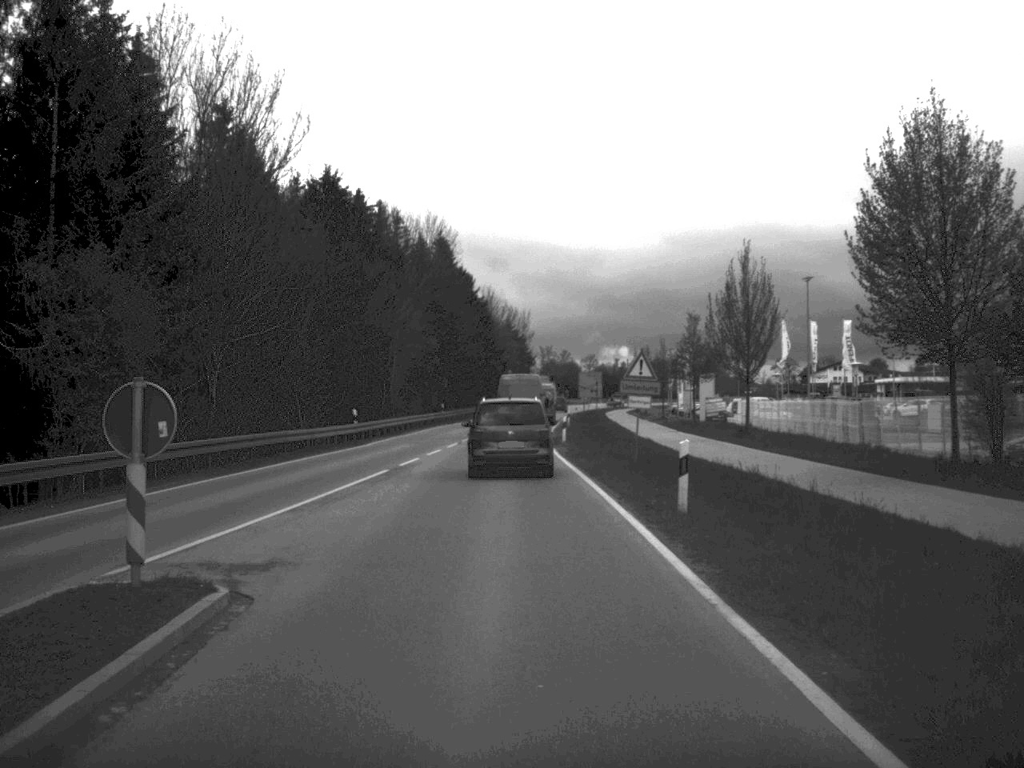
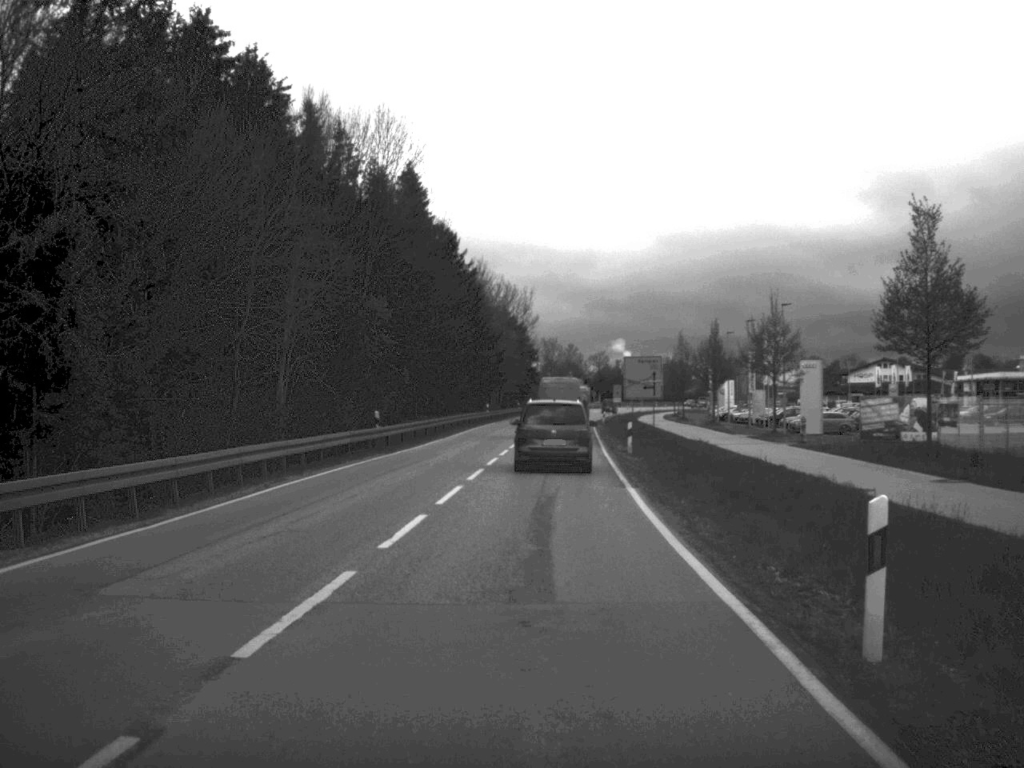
(-0.7, +41.3) m; 0°
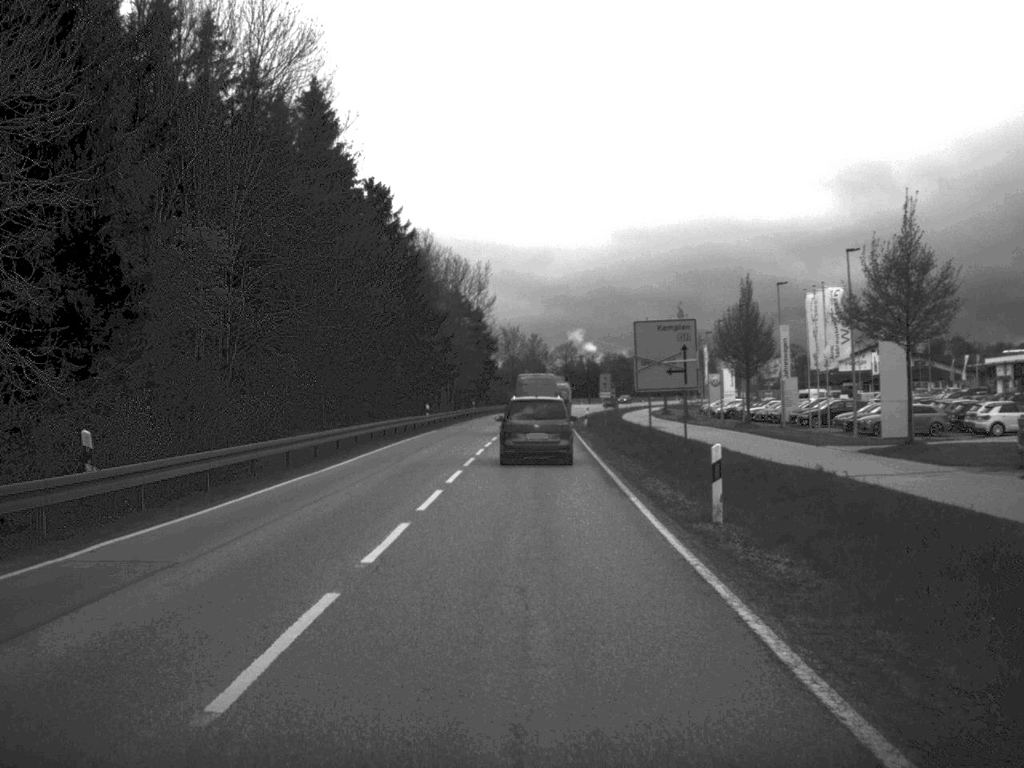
(+0.4, +24.9) m; +2°
